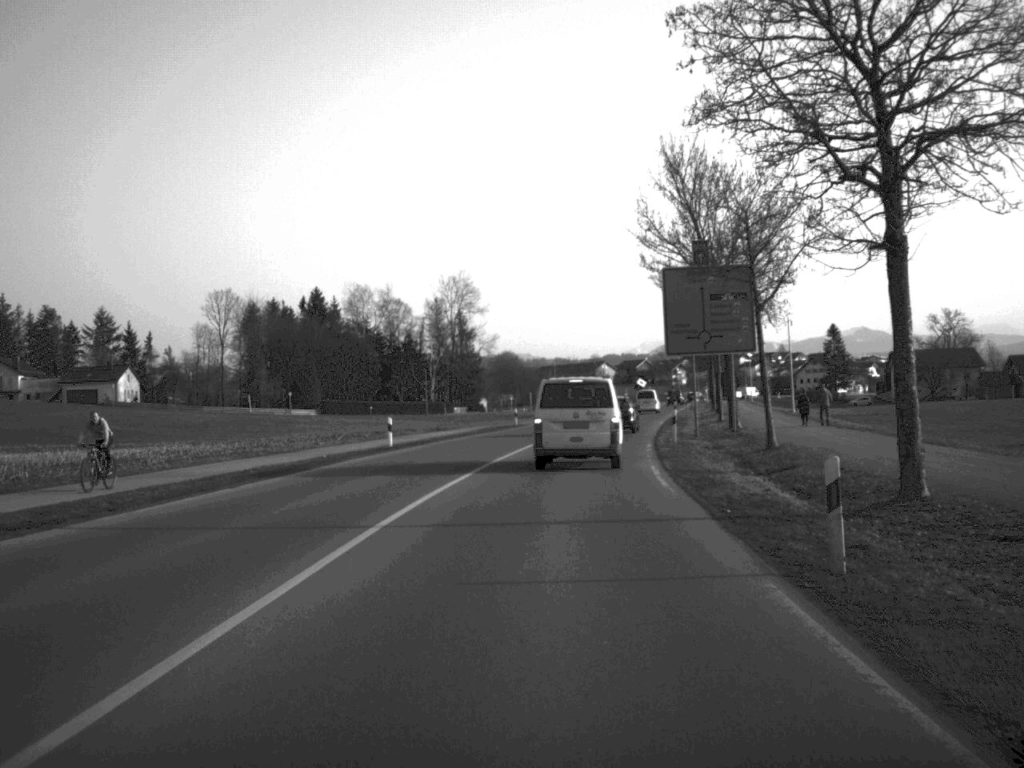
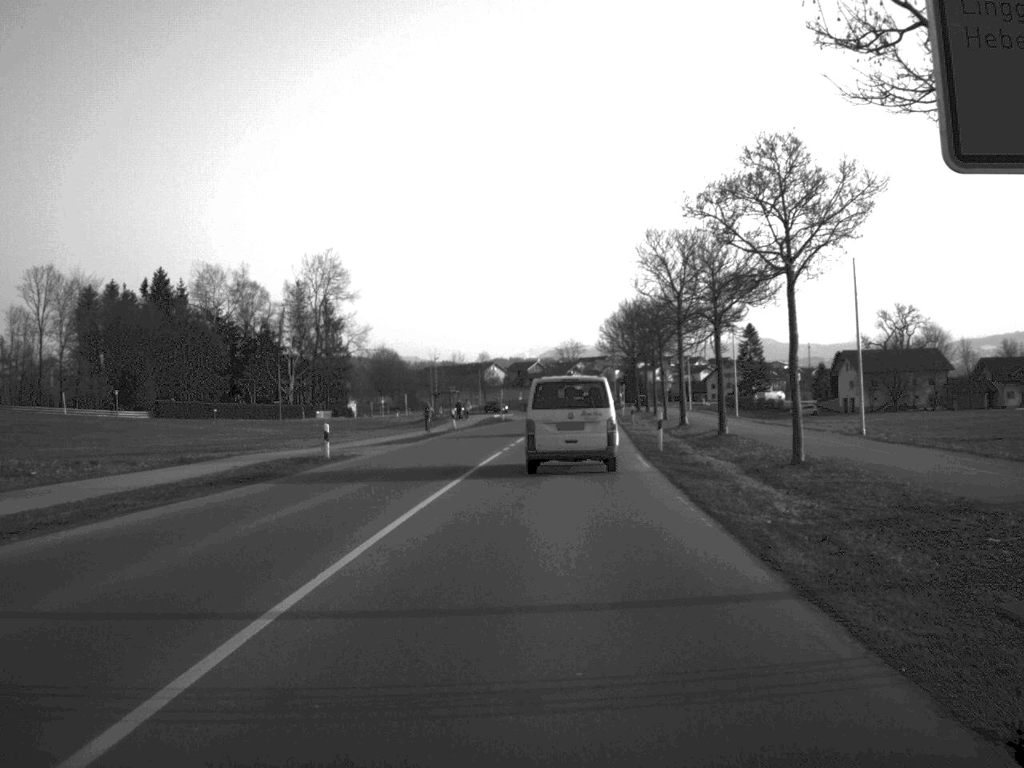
(+1.7, +37.5) m; +5°
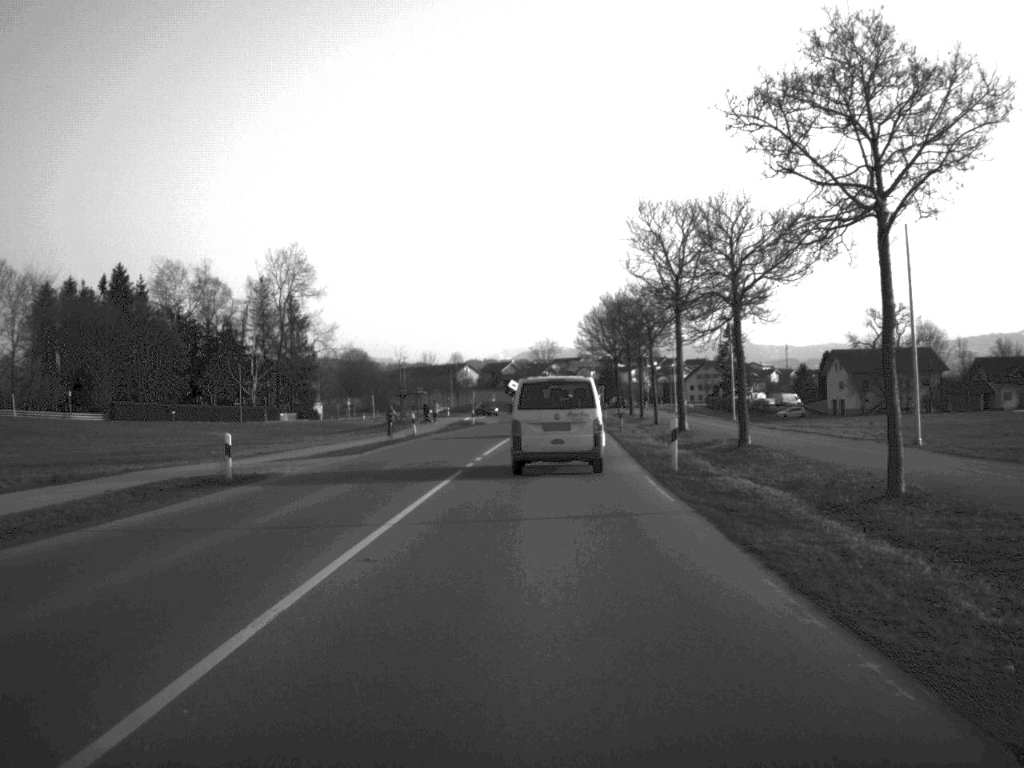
(+0.1, +8.8) m; +1°
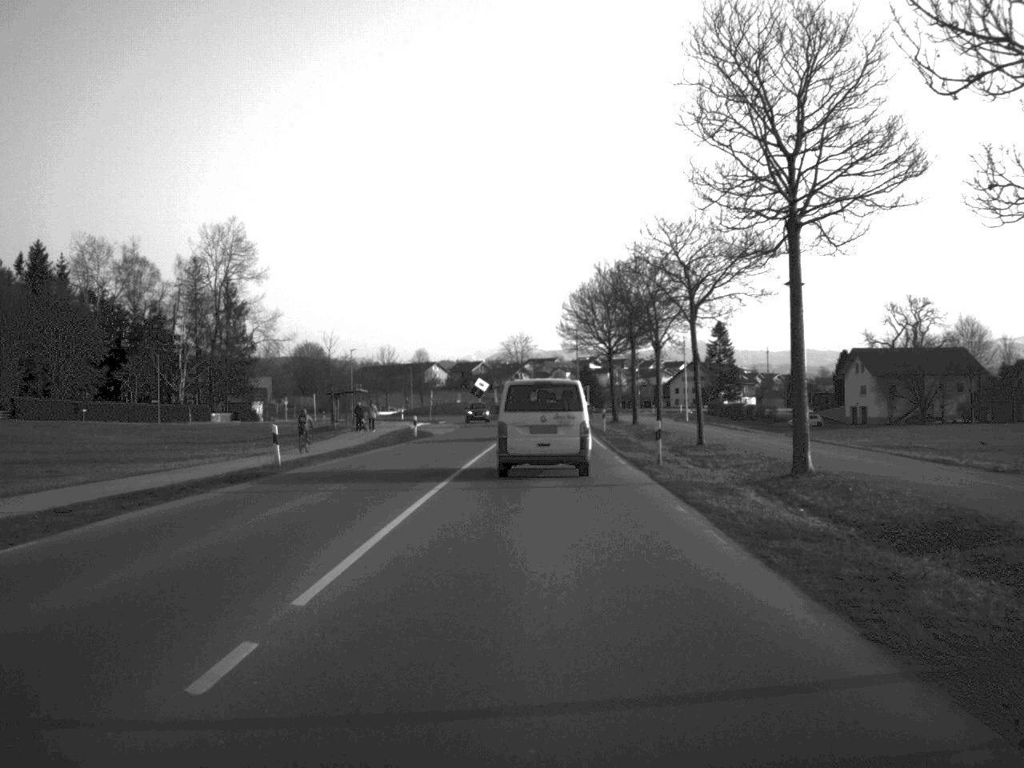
(+0.3, +25.7) m; +1°
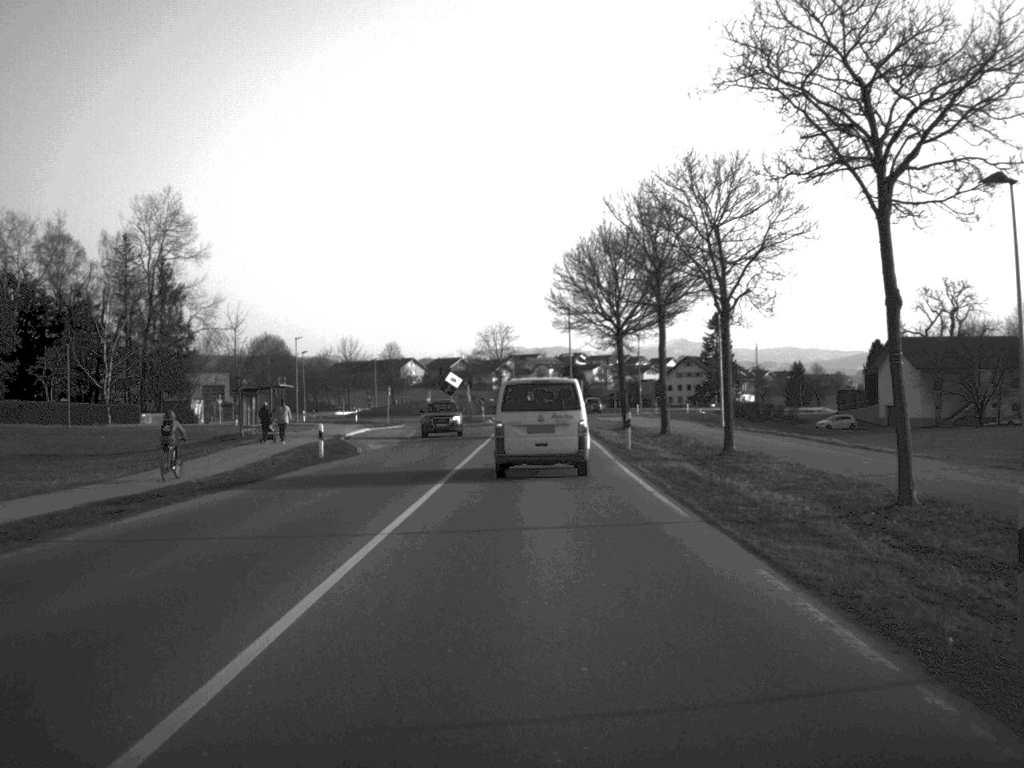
(+0.2, +23.3) m; +1°
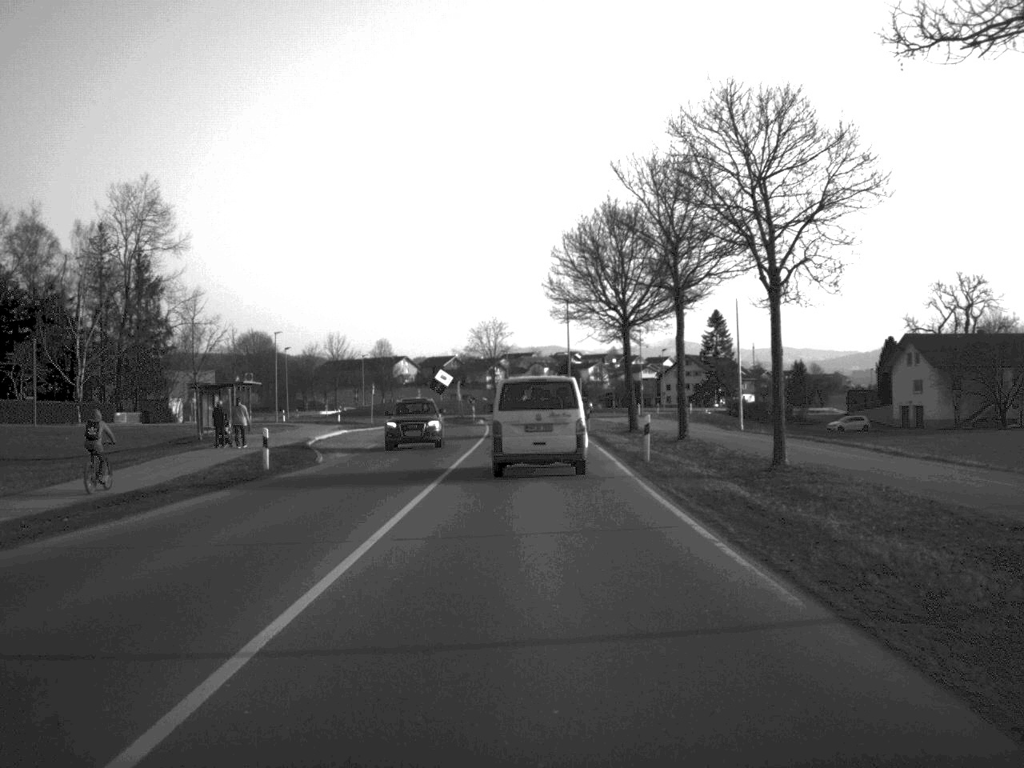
(0.0, +7.2) m; 0°
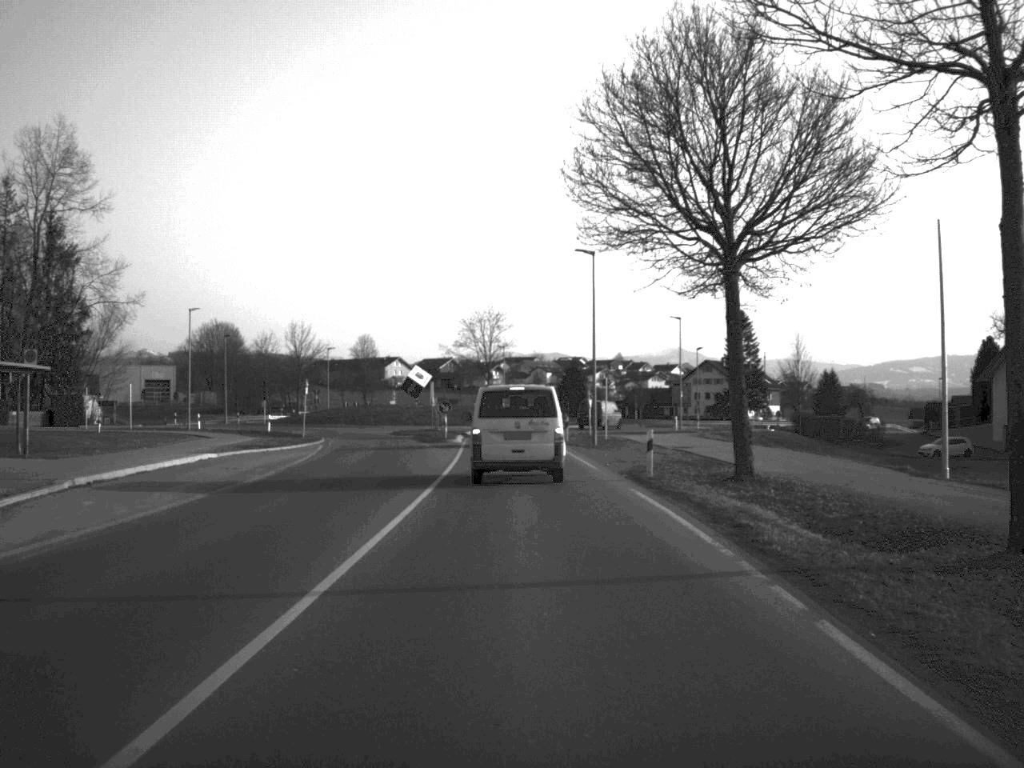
(+0.1, +28.7) m; 0°
